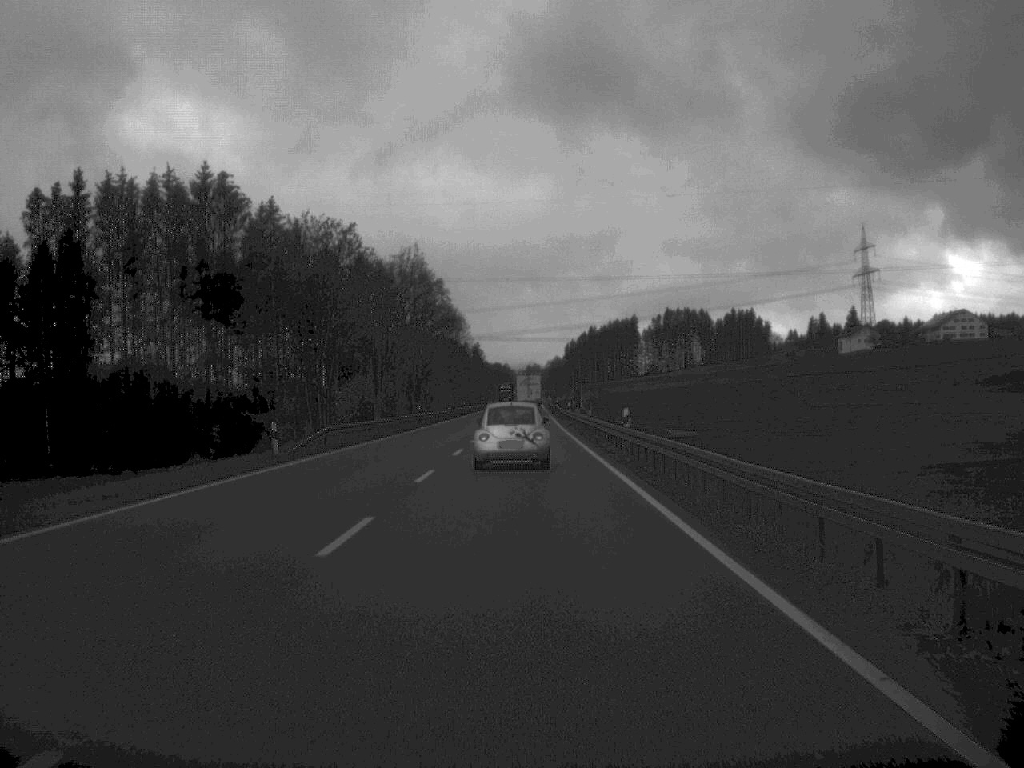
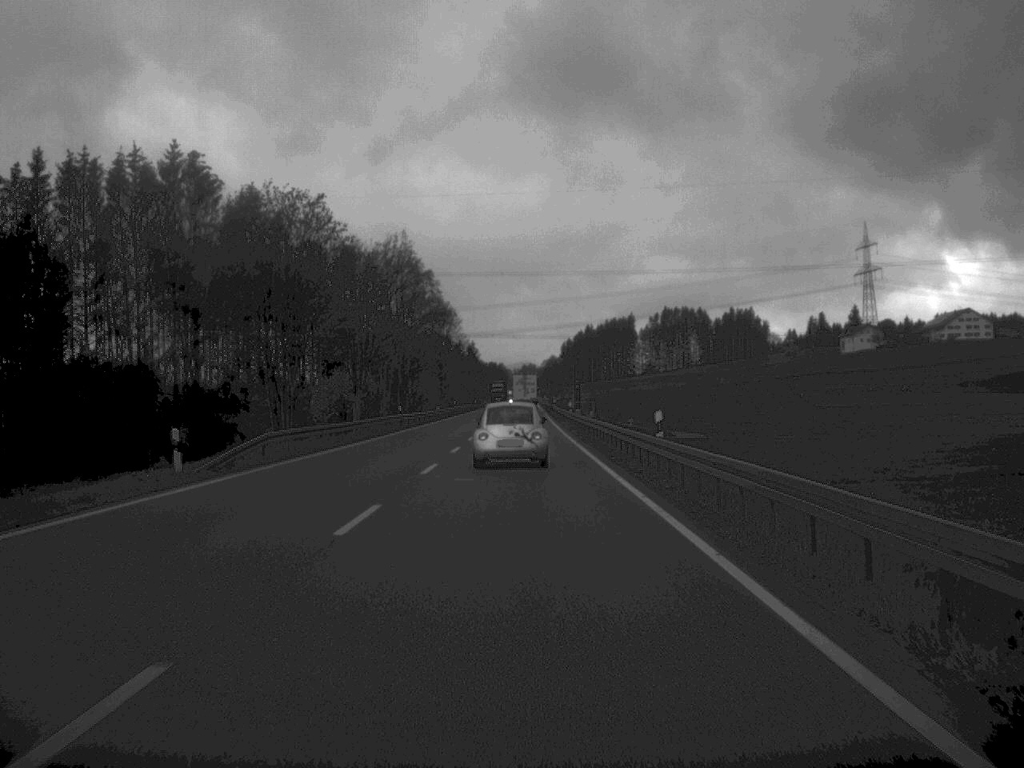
(0.0, +9.8) m; 0°
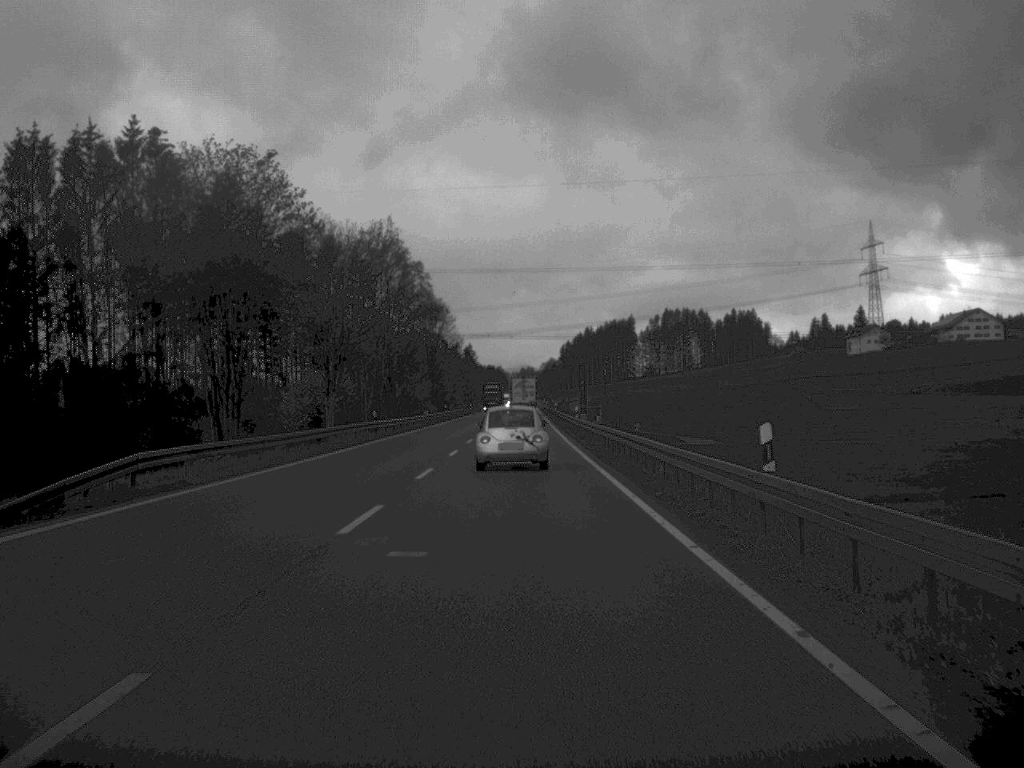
(0.0, +11.6) m; 0°
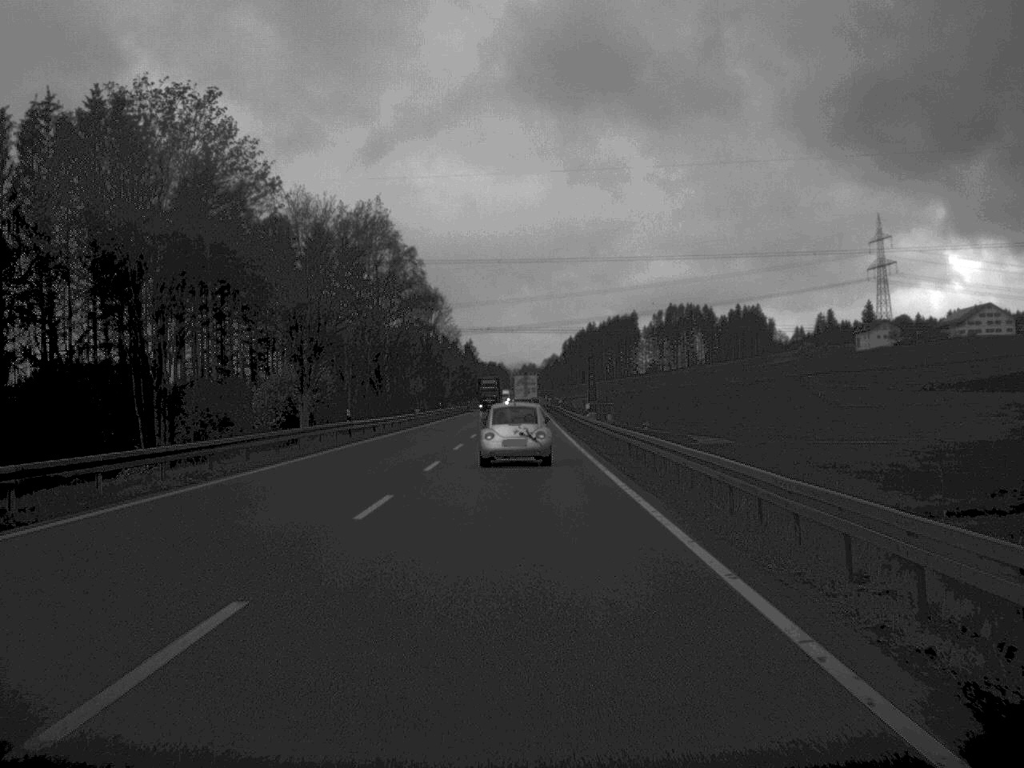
(0.0, +9.8) m; 0°
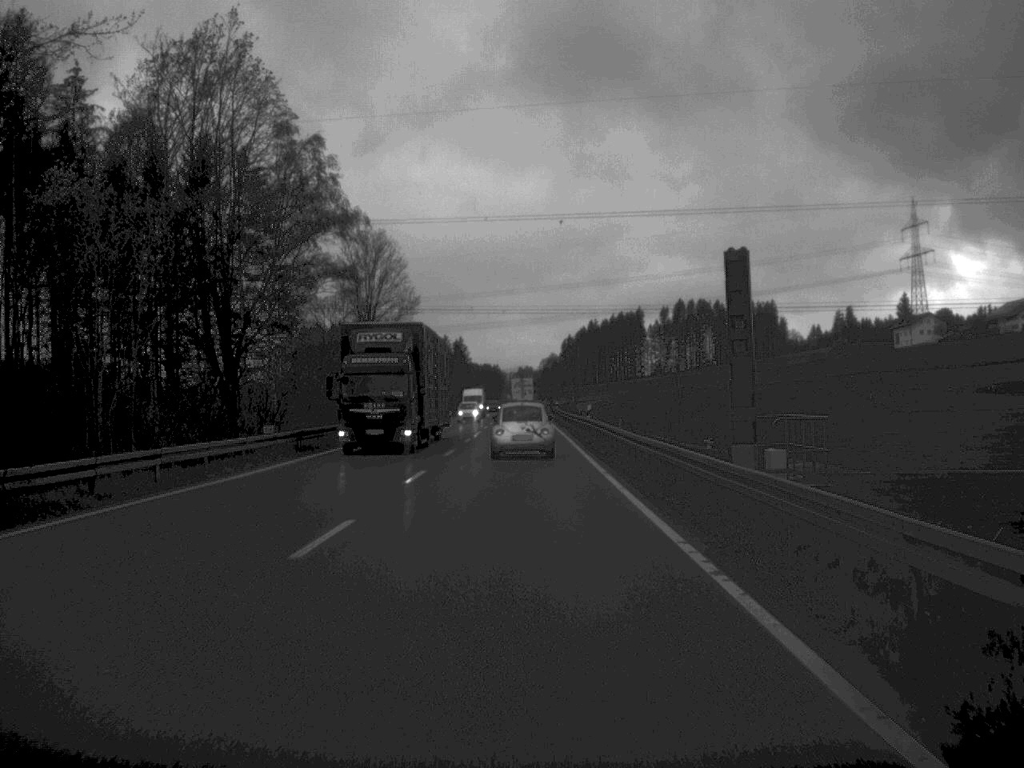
(-0.1, +51.6) m; 0°
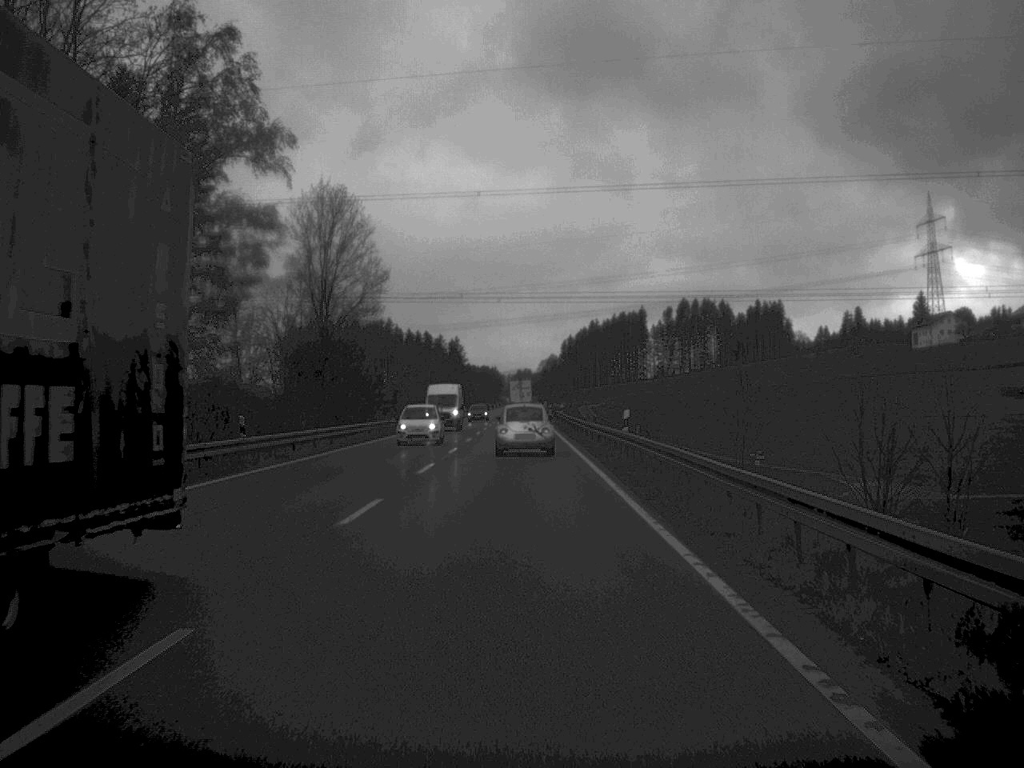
(0.0, +20.1) m; 0°
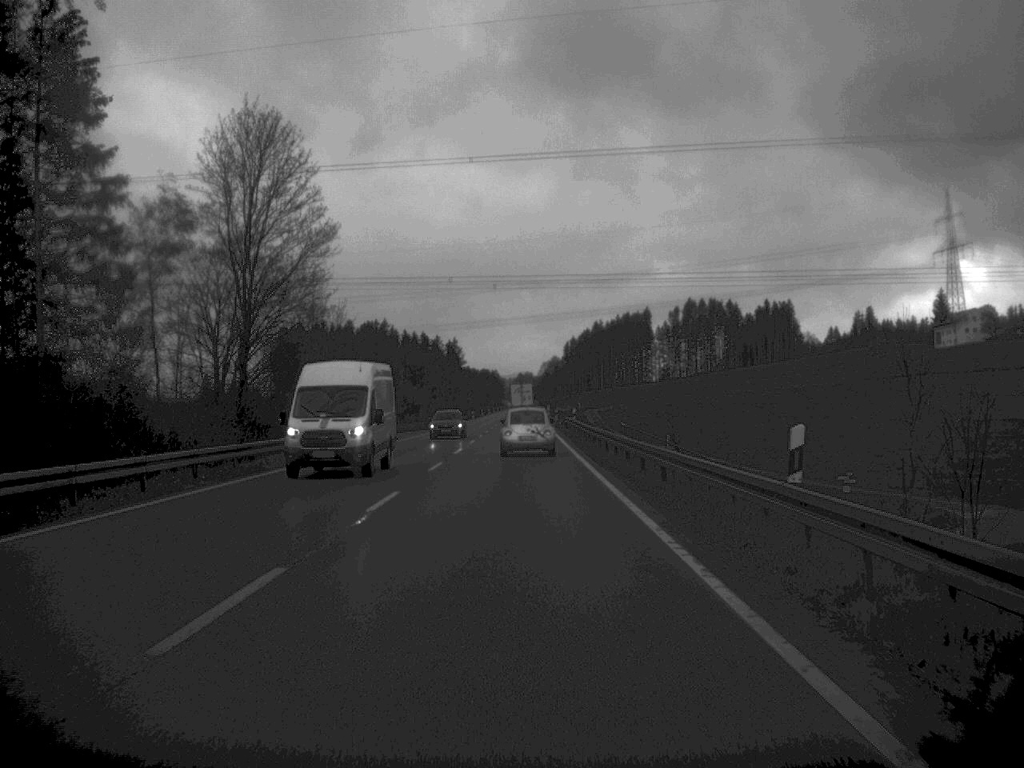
(0.0, +20.3) m; 0°
